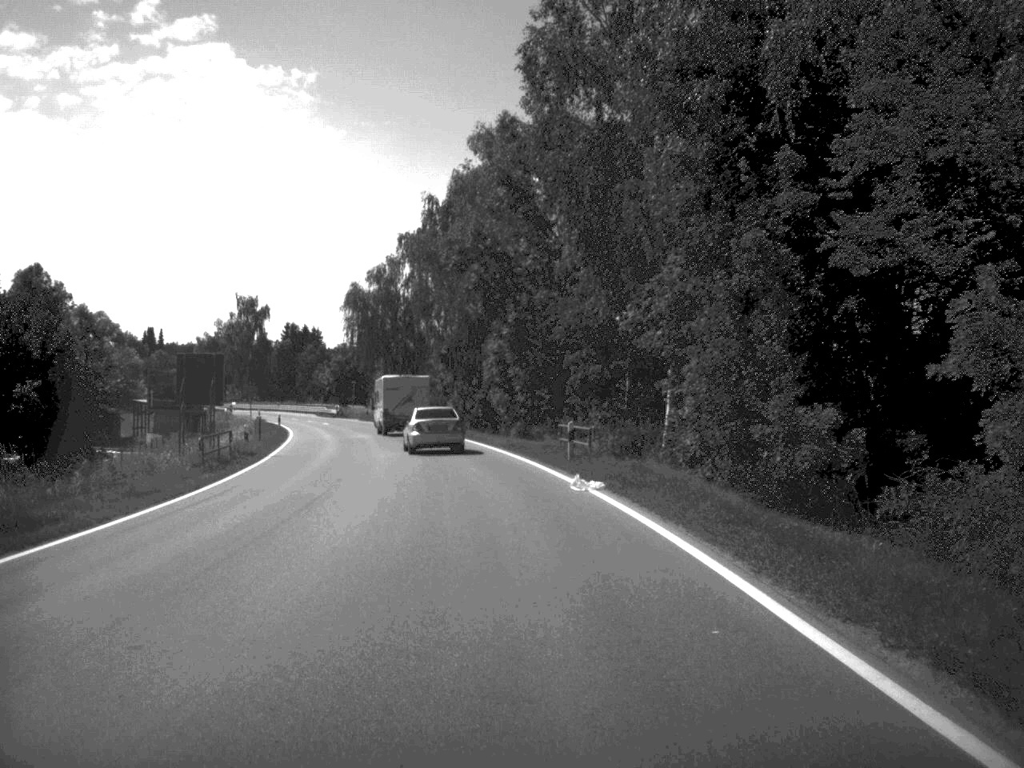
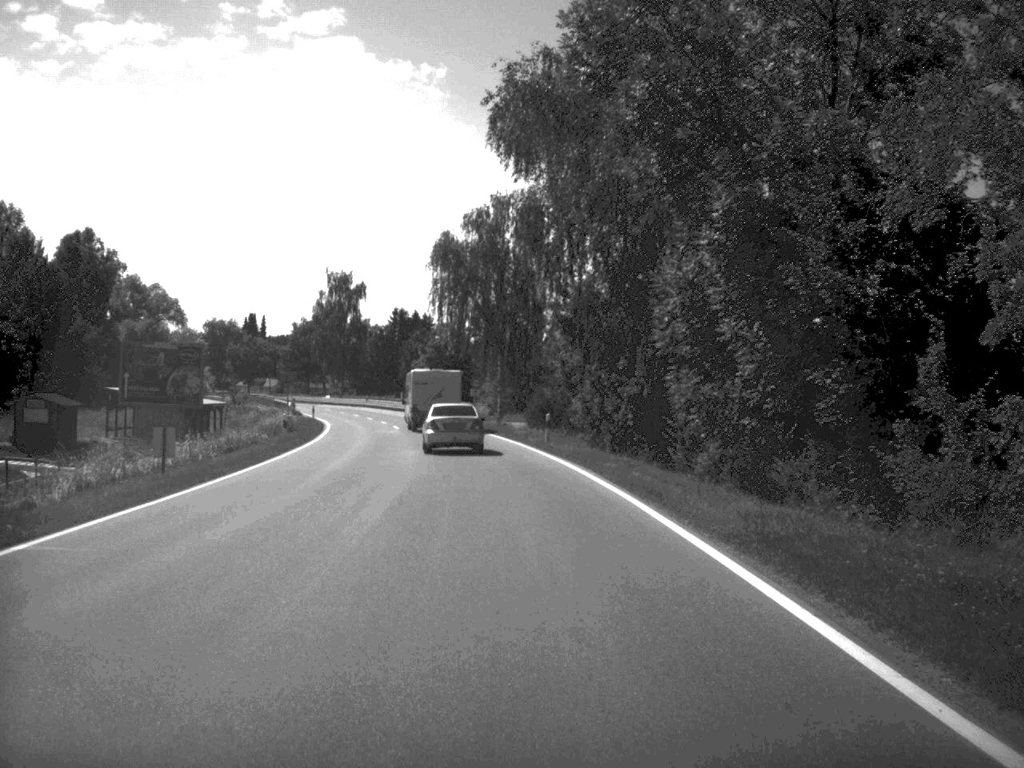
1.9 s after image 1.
(-1.6, +28.9) m; -6°
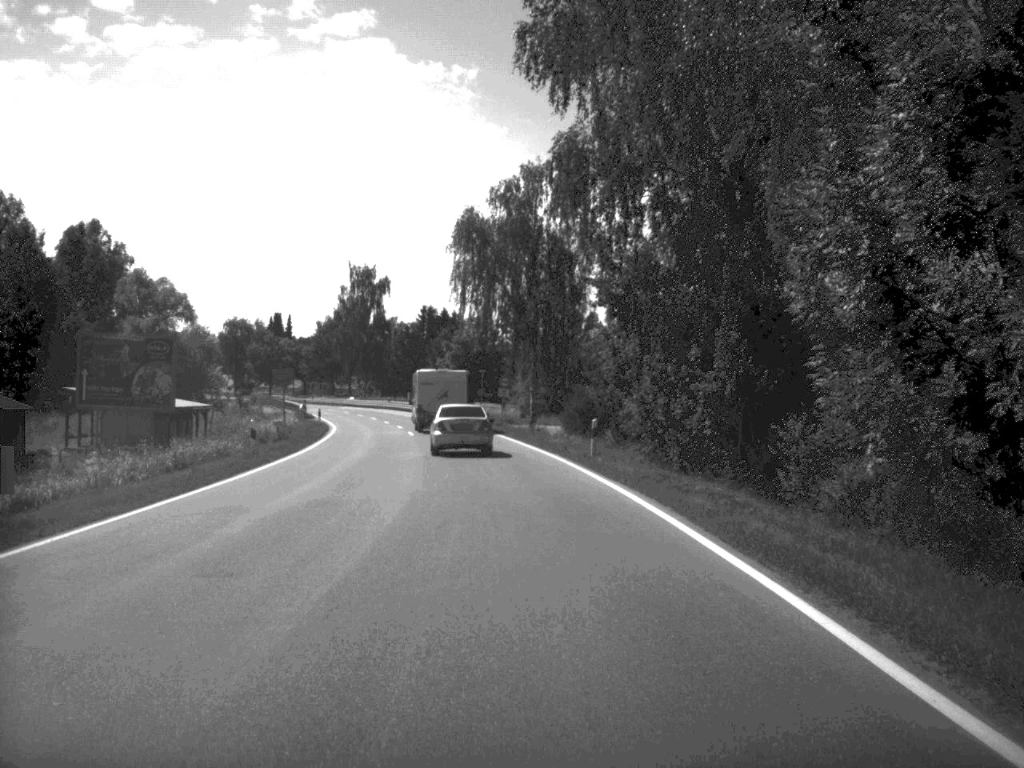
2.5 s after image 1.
(-0.1, +9.5) m; -2°
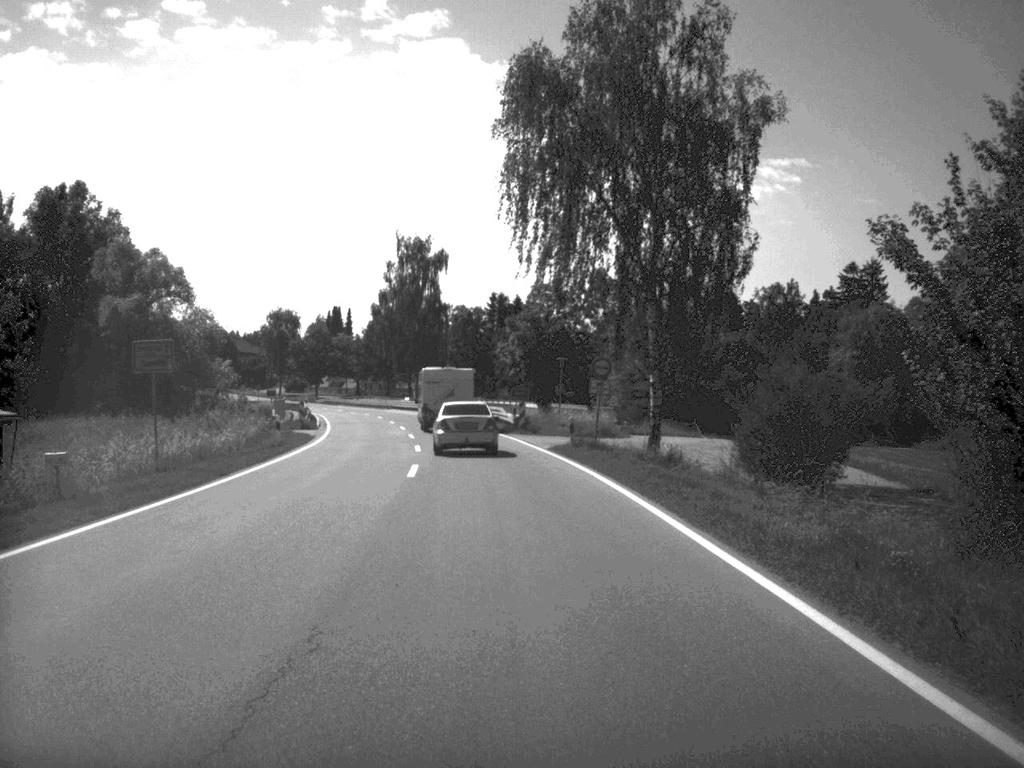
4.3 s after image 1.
(-0.9, +28.8) m; -4°
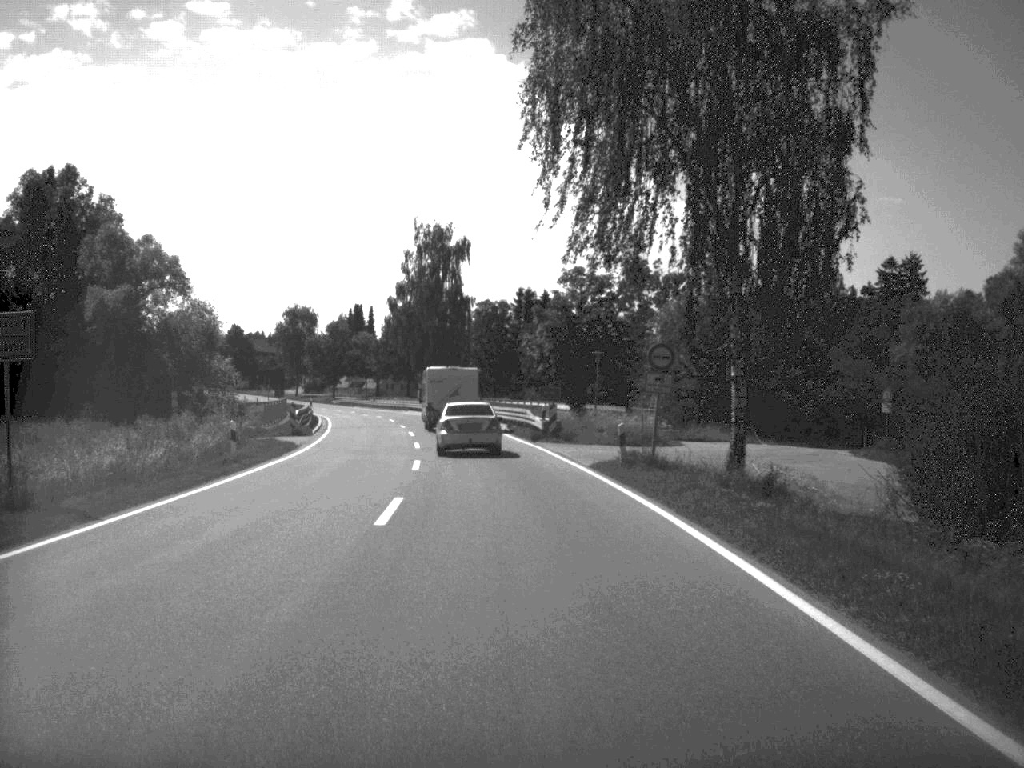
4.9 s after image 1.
(-0.1, +9.4) m; -1°
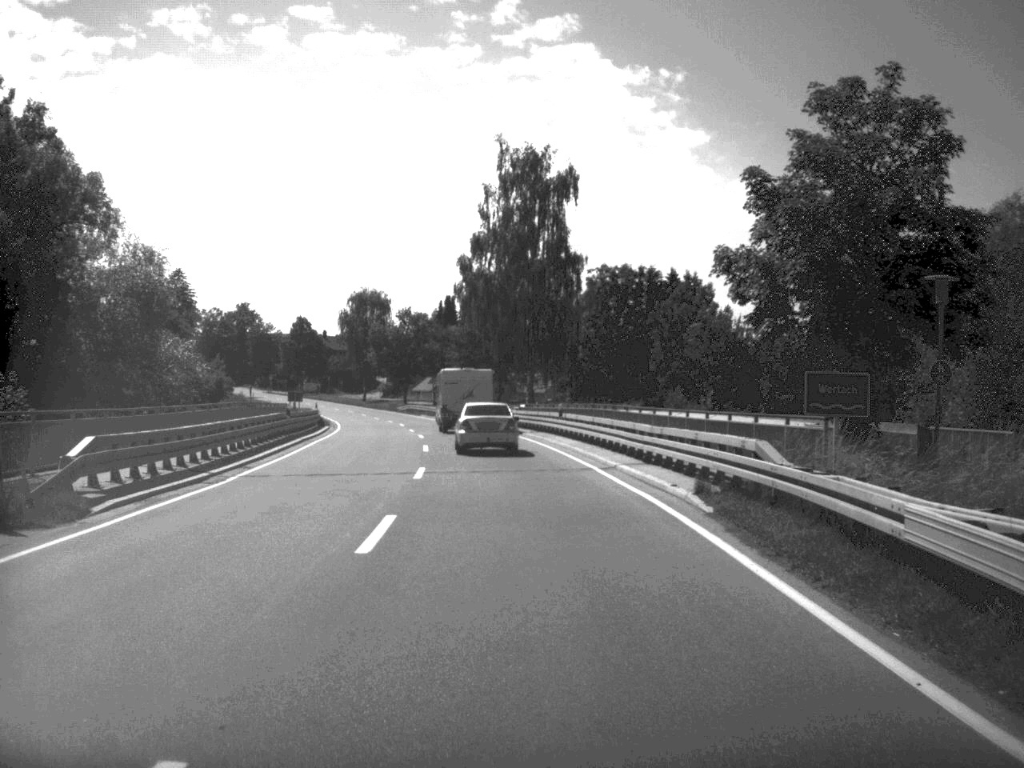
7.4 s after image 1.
(-1.7, +37.9) m; -5°
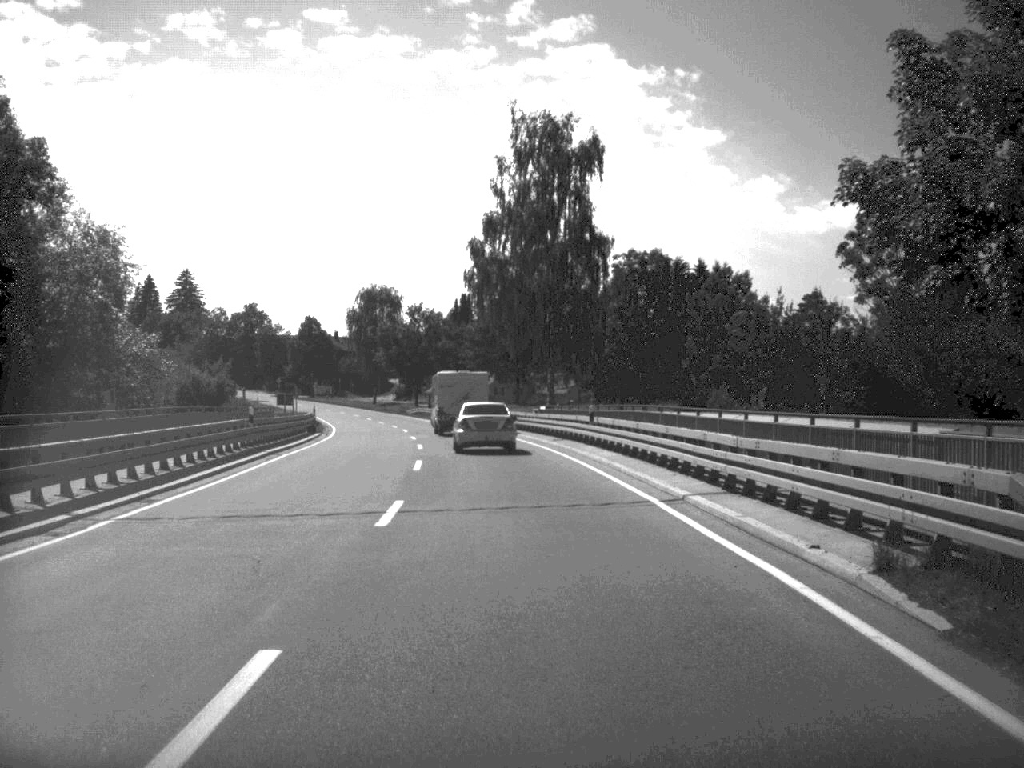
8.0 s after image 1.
(-0.1, +9.1) m; -1°
